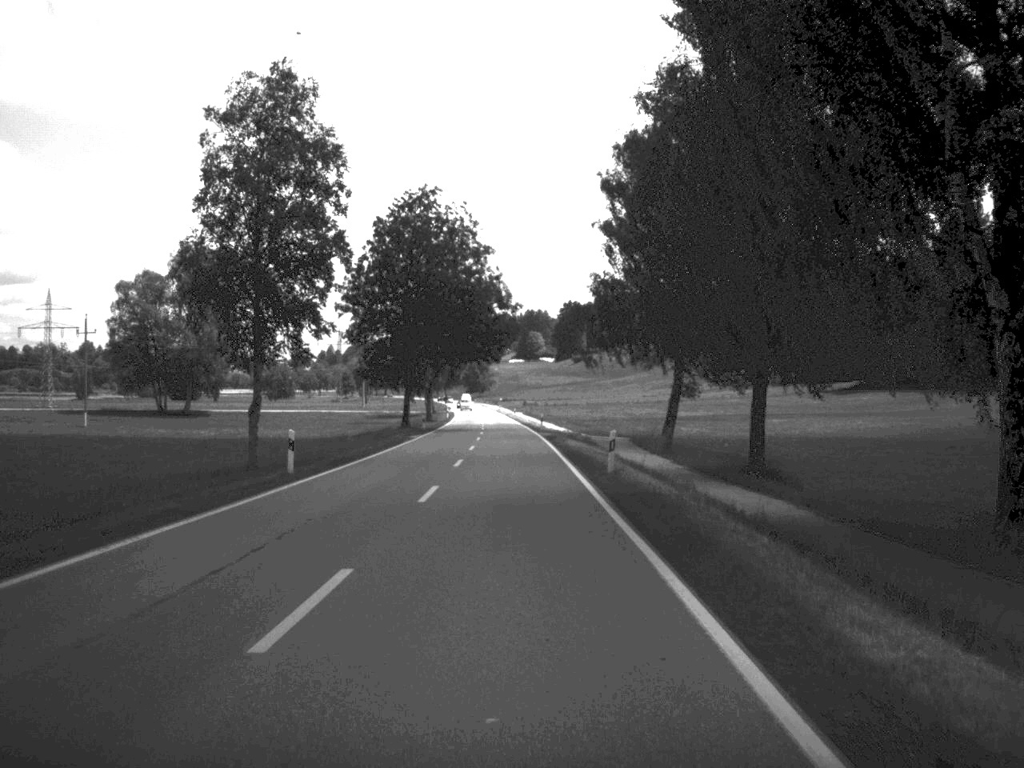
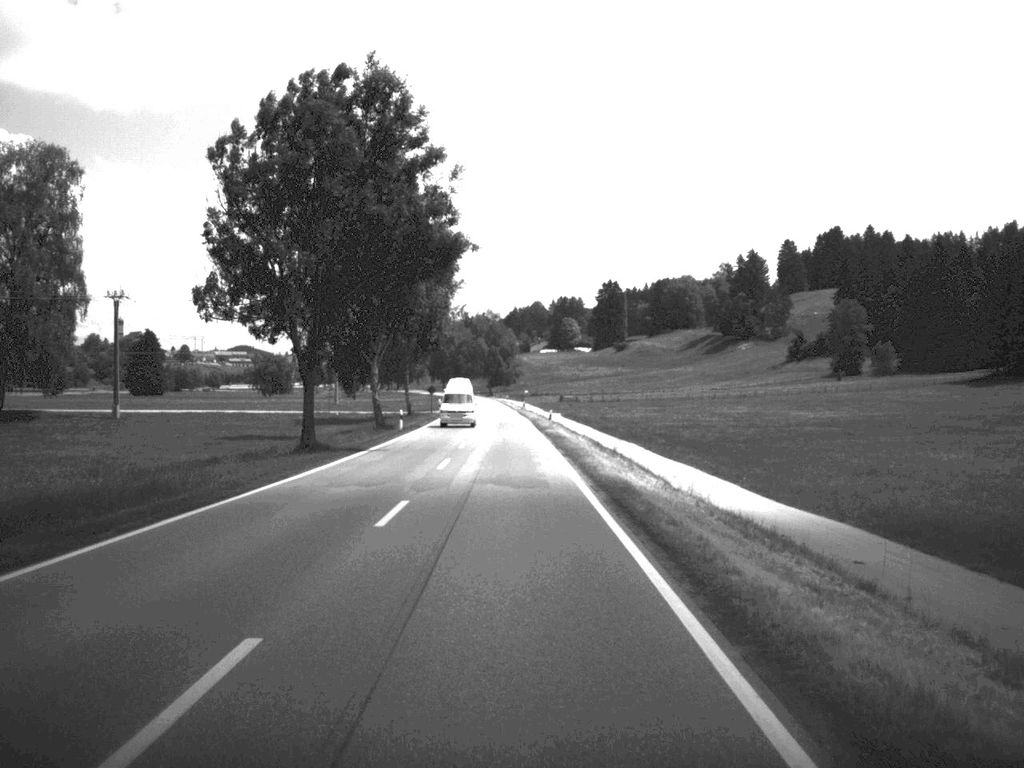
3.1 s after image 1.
(-1.0, +75.1) m; -2°
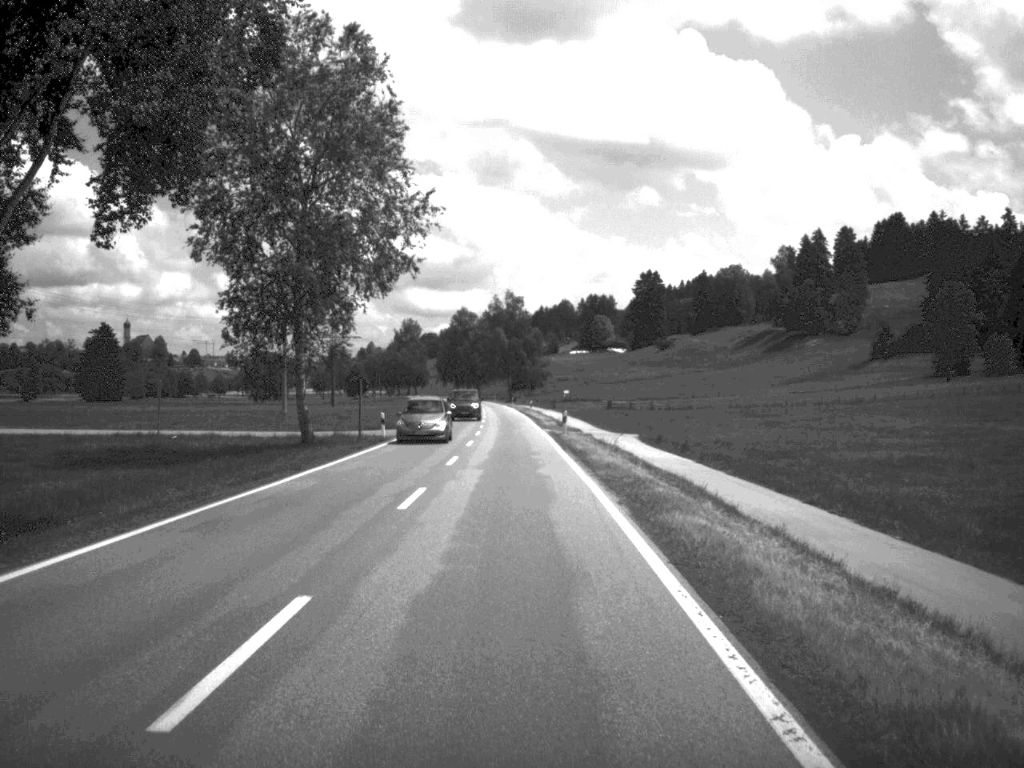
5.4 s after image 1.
(-0.8, +59.5) m; -1°
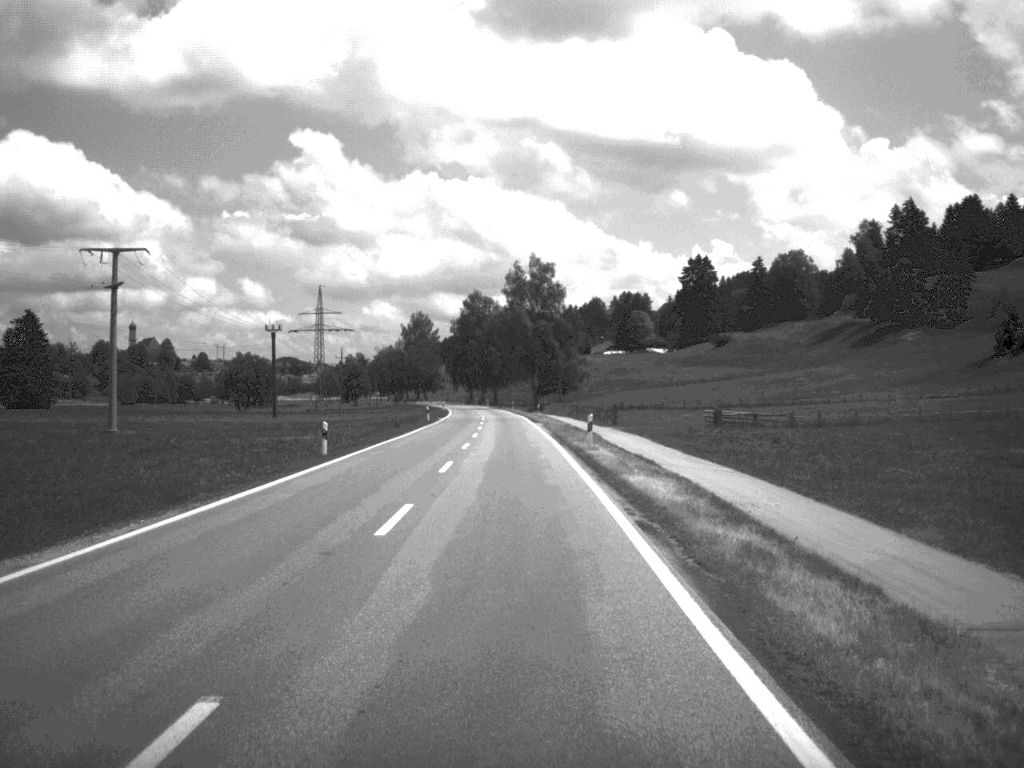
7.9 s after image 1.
(-0.7, +62.6) m; -1°
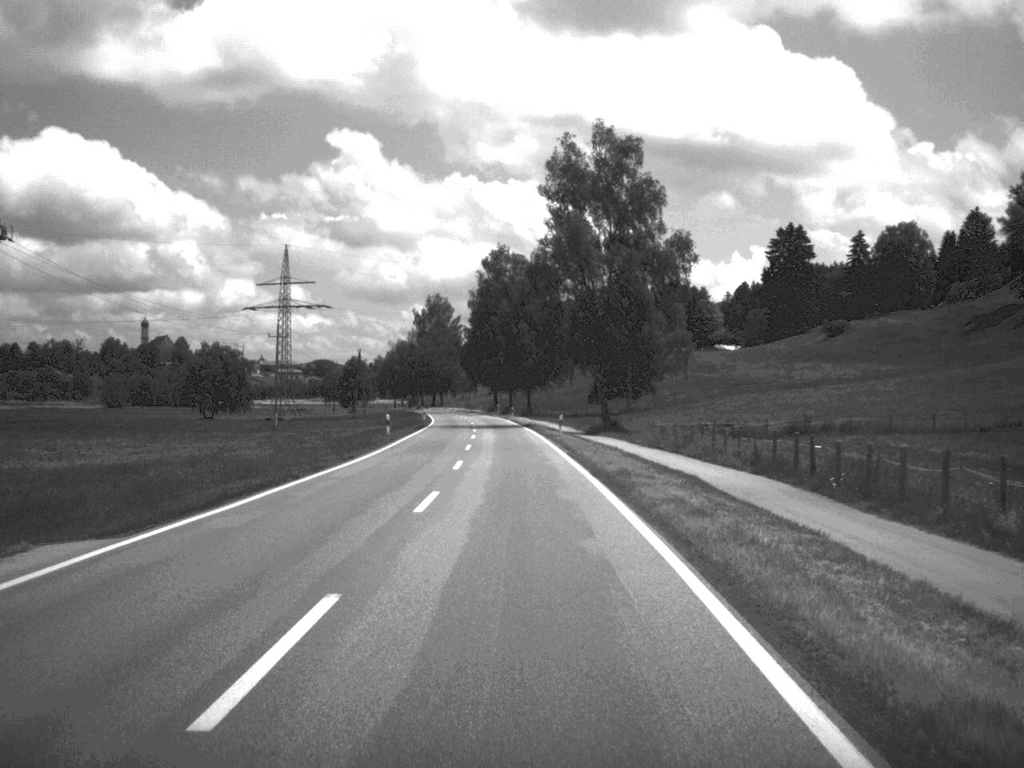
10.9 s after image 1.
(-1.3, +79.5) m; -2°
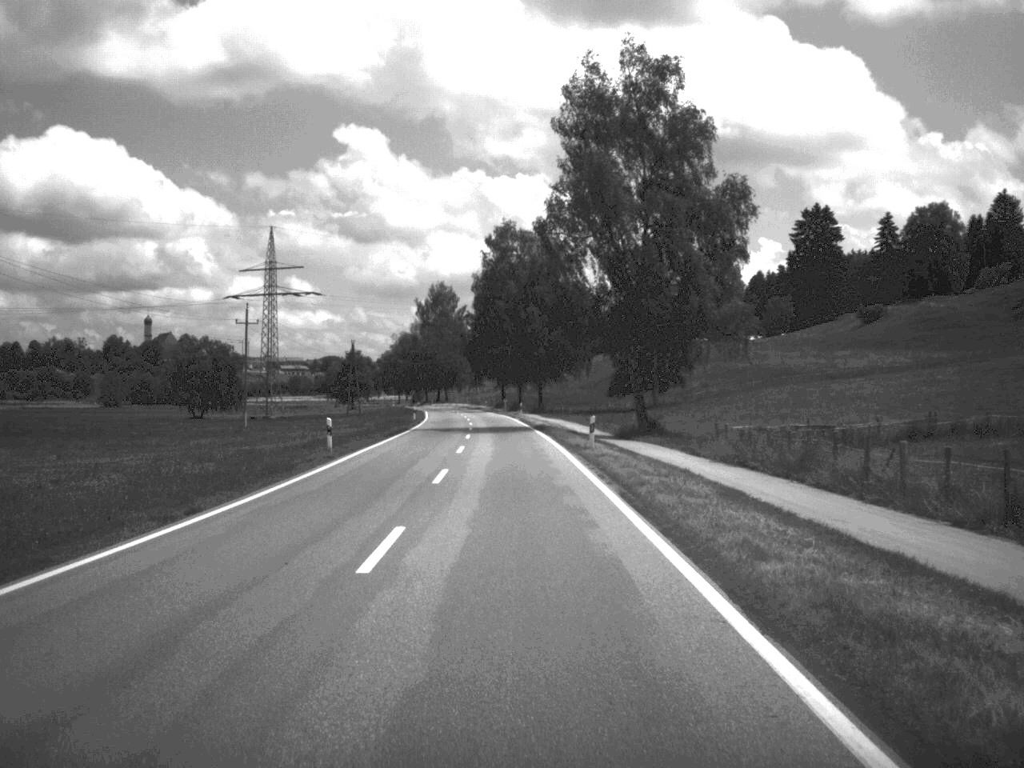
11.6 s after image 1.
(-0.1, +18.3) m; -1°
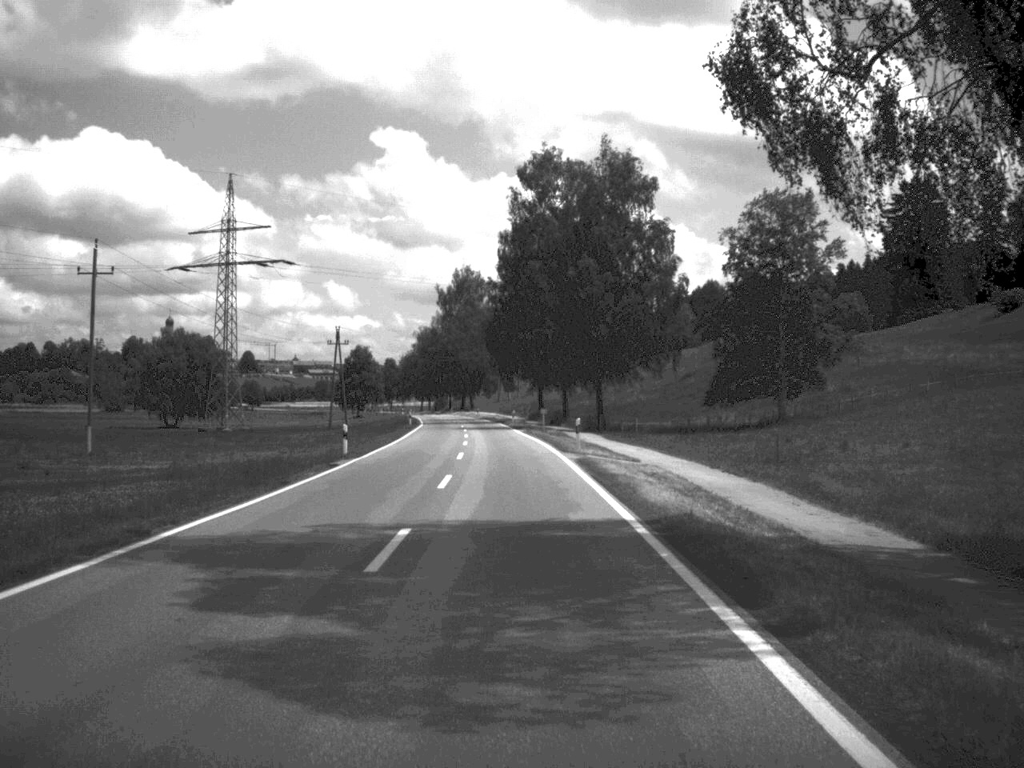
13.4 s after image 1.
(-0.8, +47.1) m; -2°
